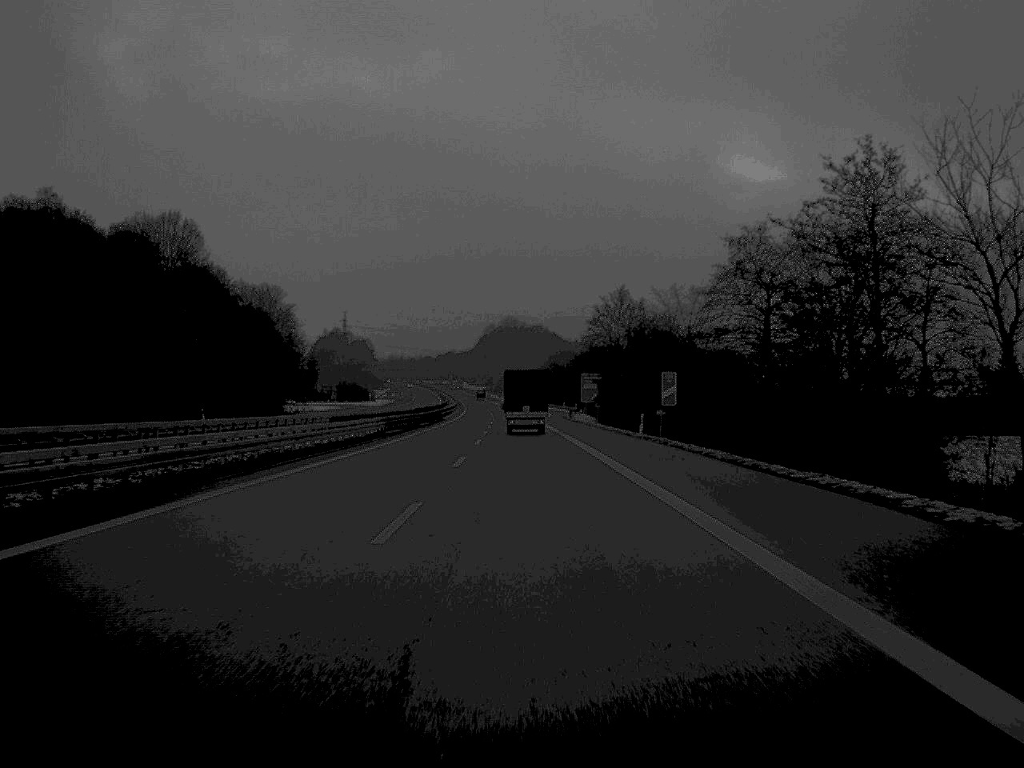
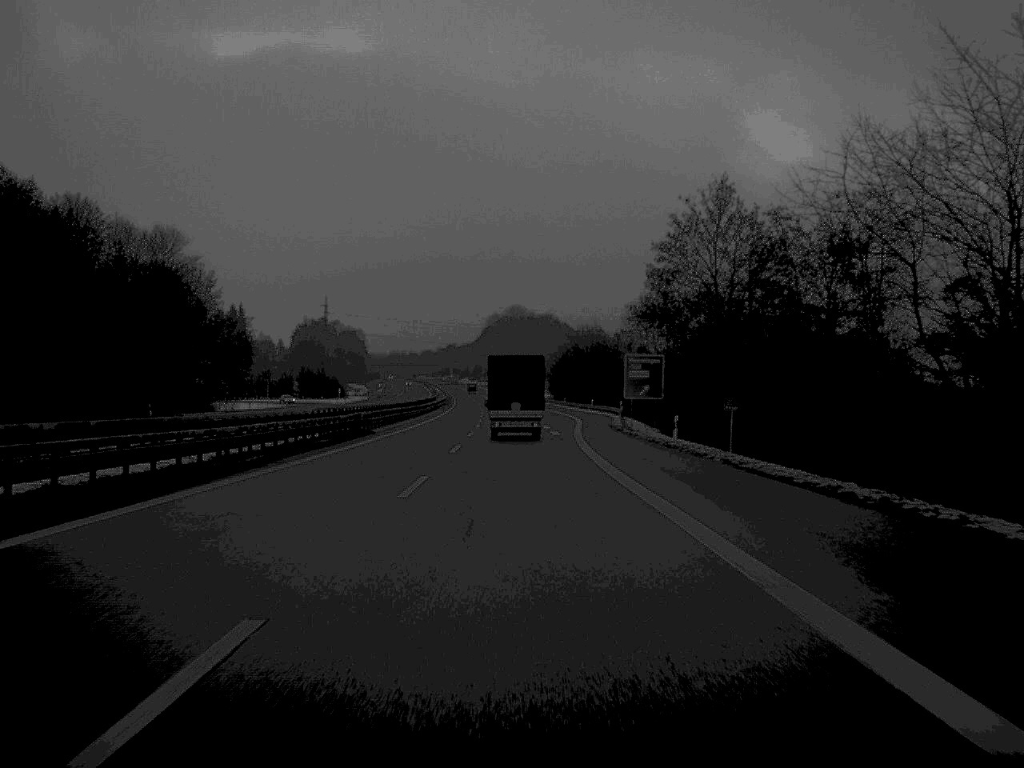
(-0.3, +64.7) m; 0°
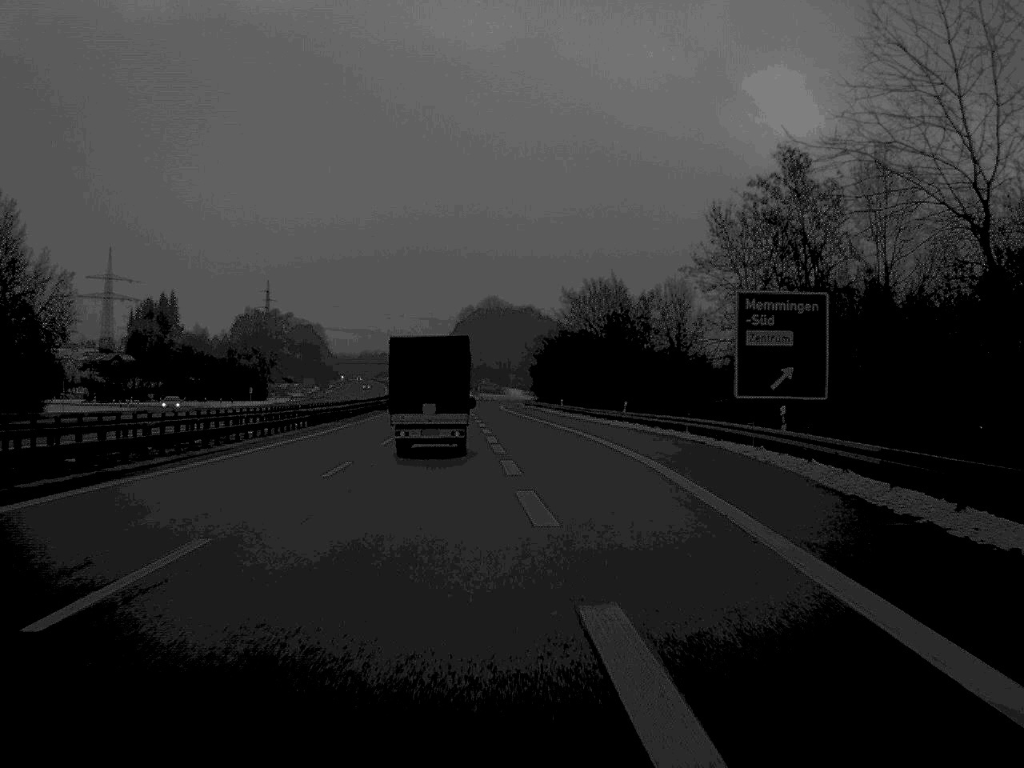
(+0.5, +66.0) m; +1°
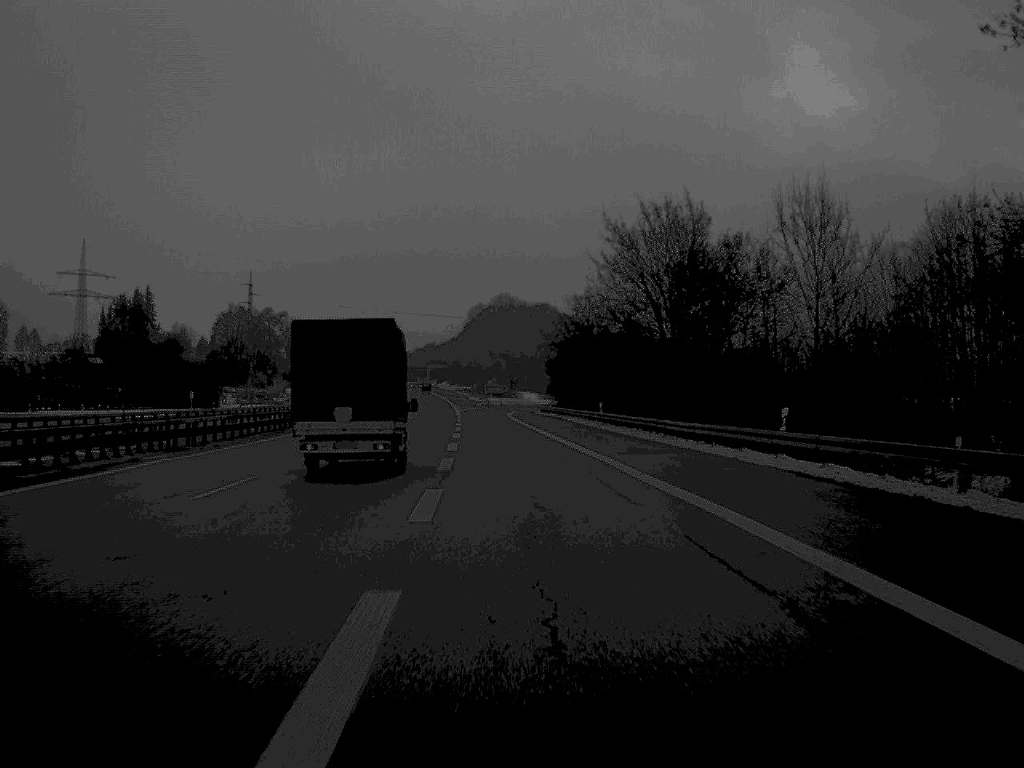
(-0.1, +41.4) m; -1°
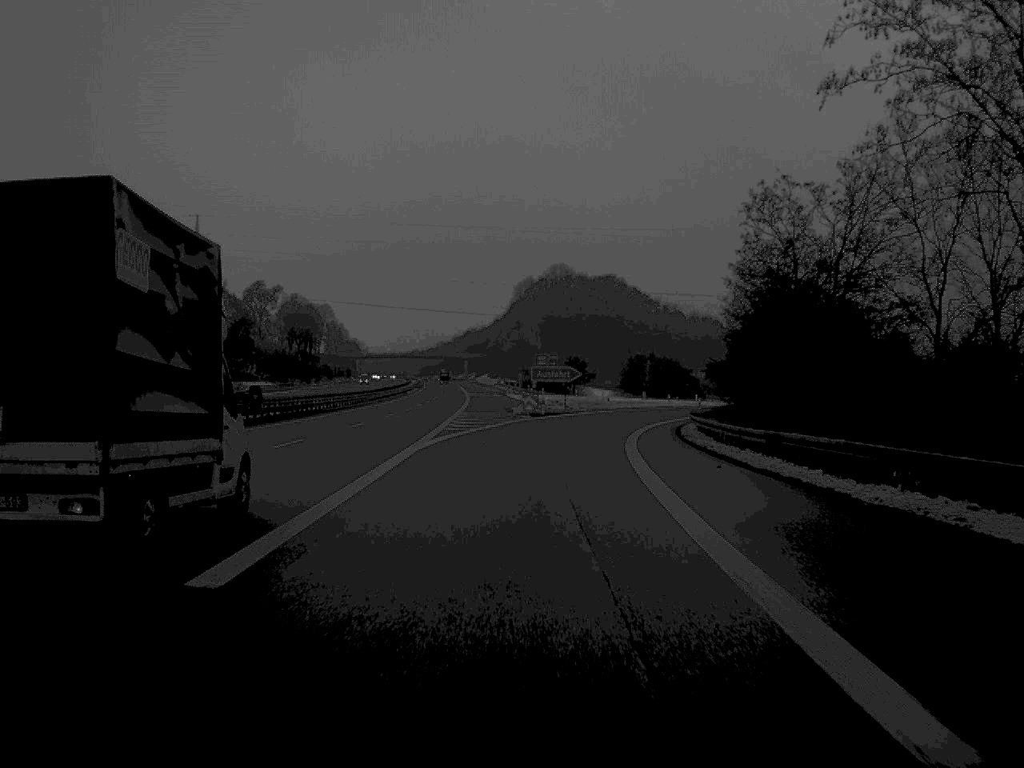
(-2.8, +101.6) m; -2°
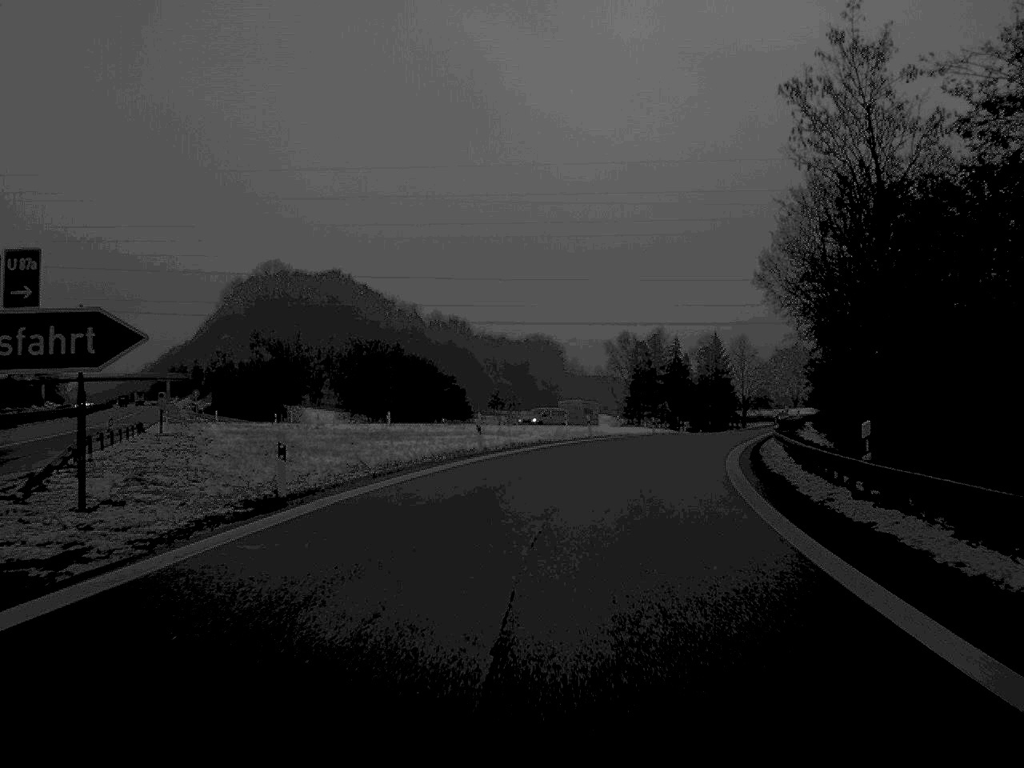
(+5.6, +69.8) m; +12°
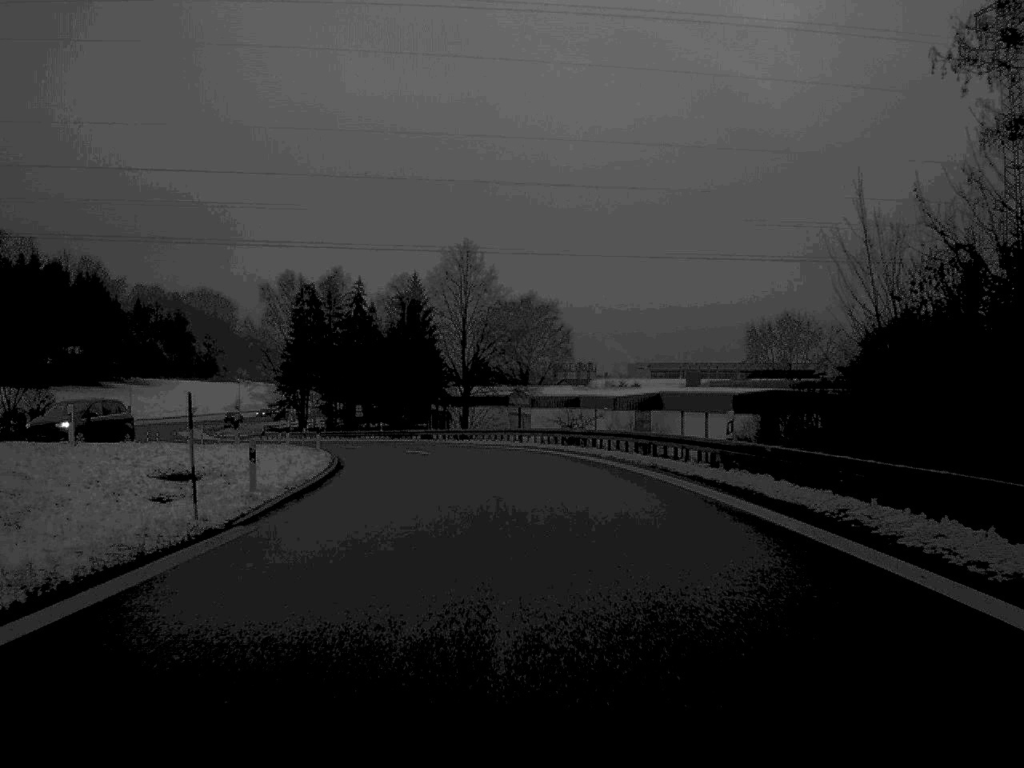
(+11.2, +73.1) m; +13°
